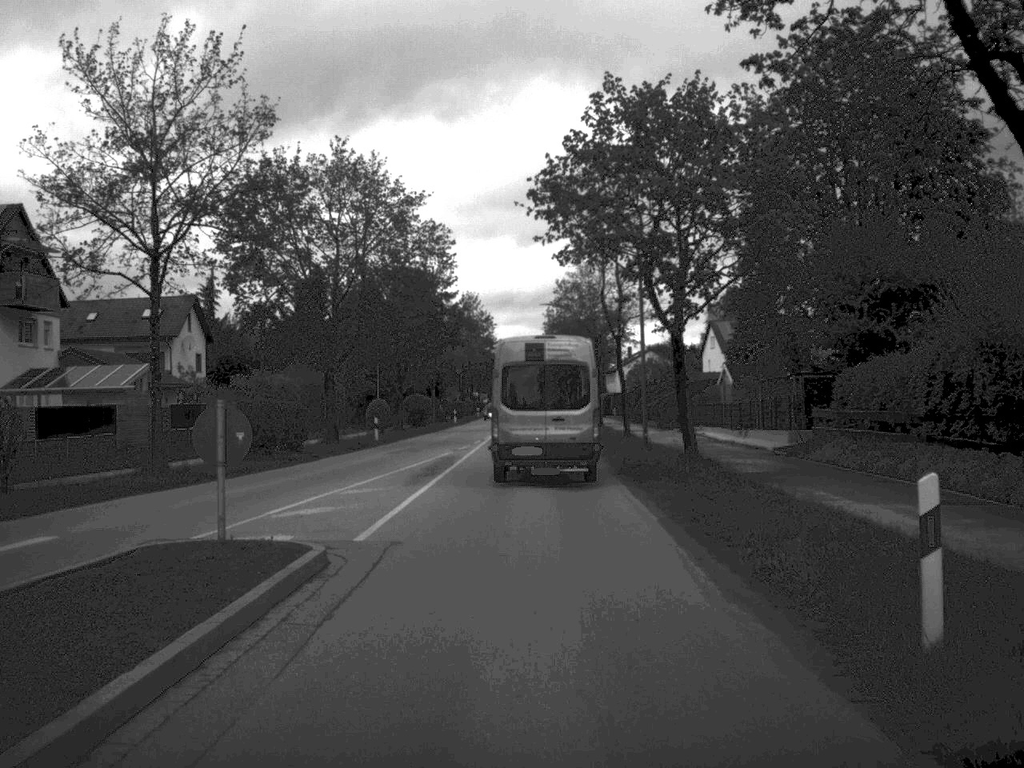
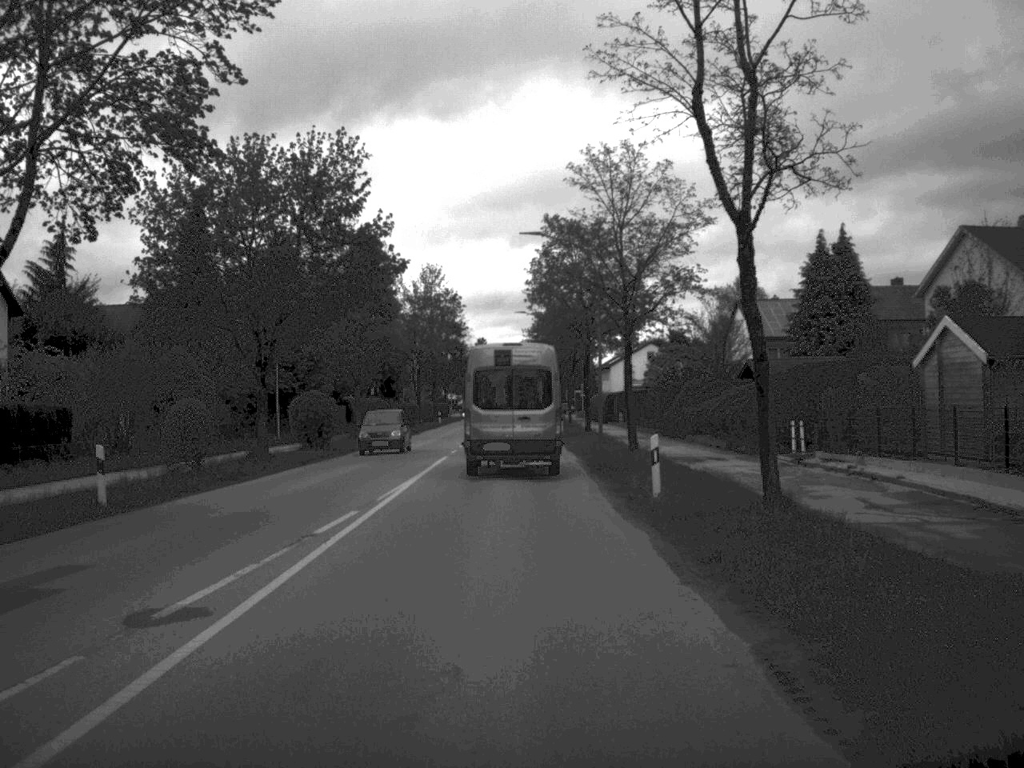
(+0.2, +32.3) m; +1°
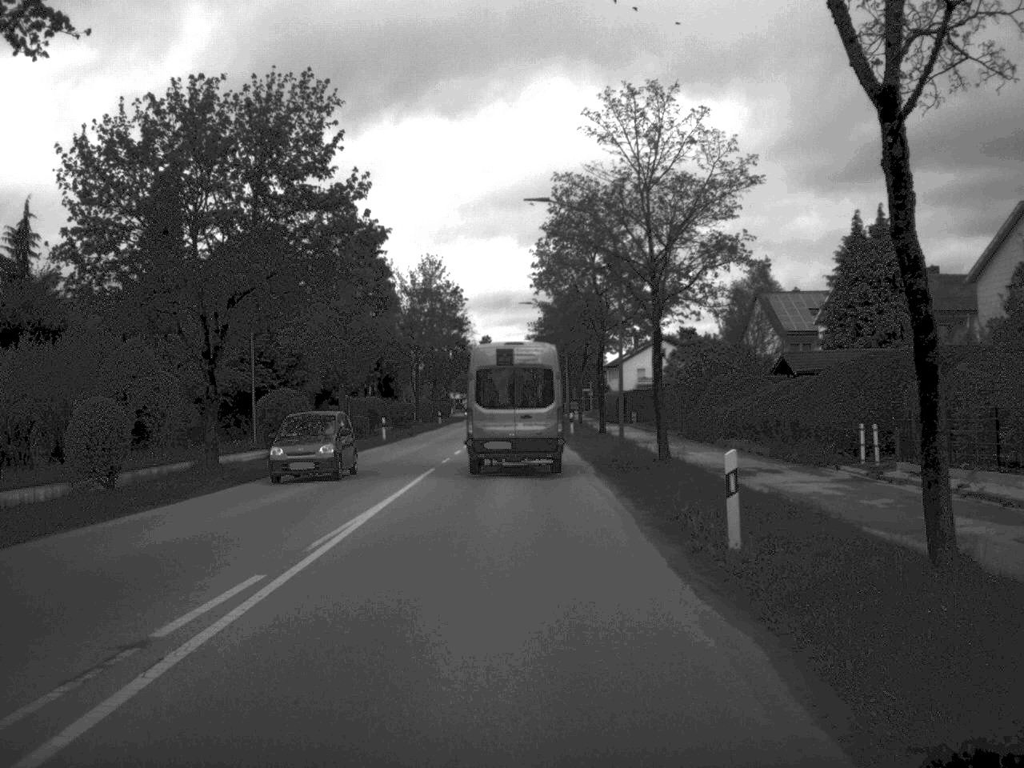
(0.0, +7.0) m; 0°
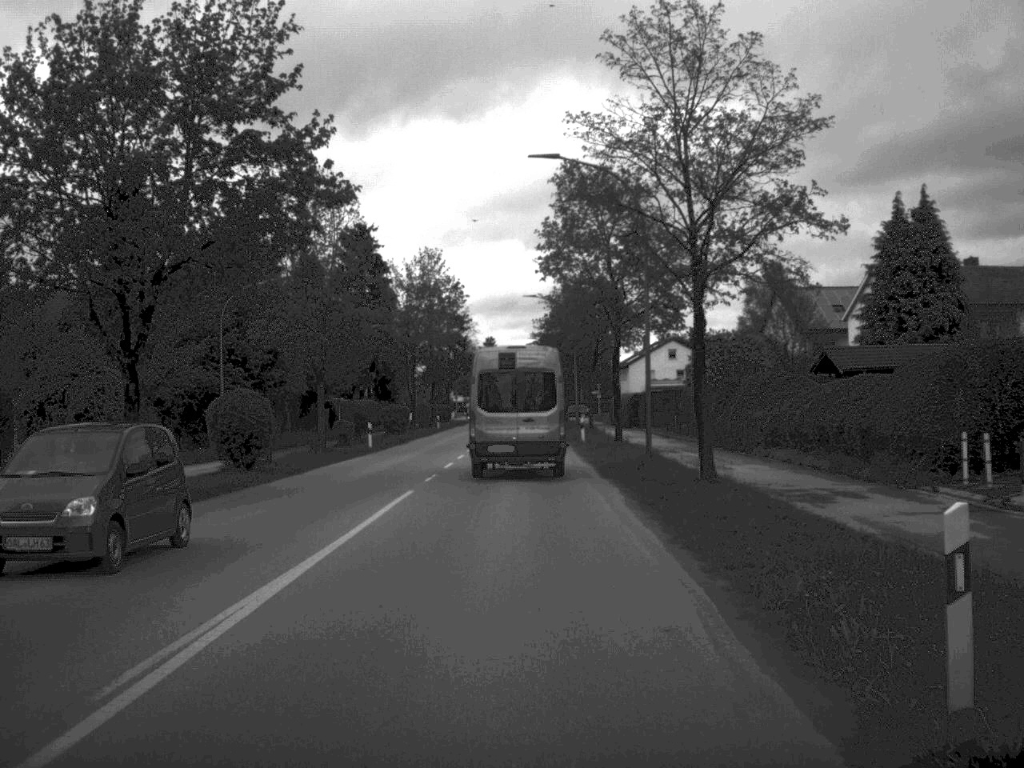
(0.0, +6.8) m; 0°
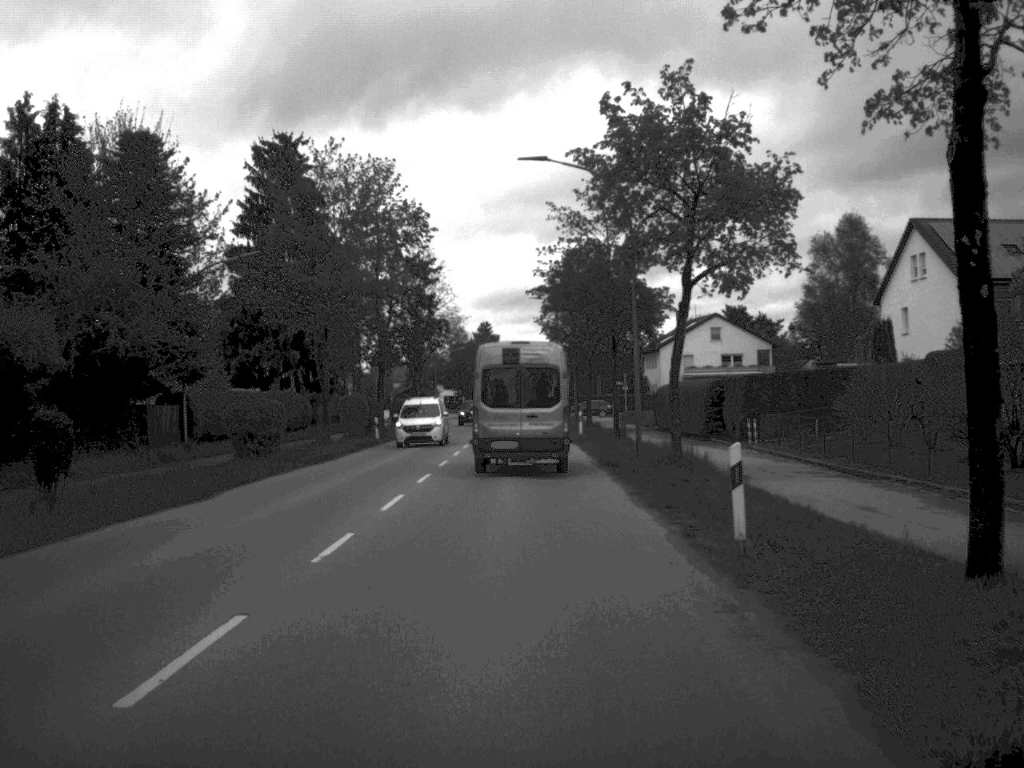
(-0.1, +37.6) m; 0°
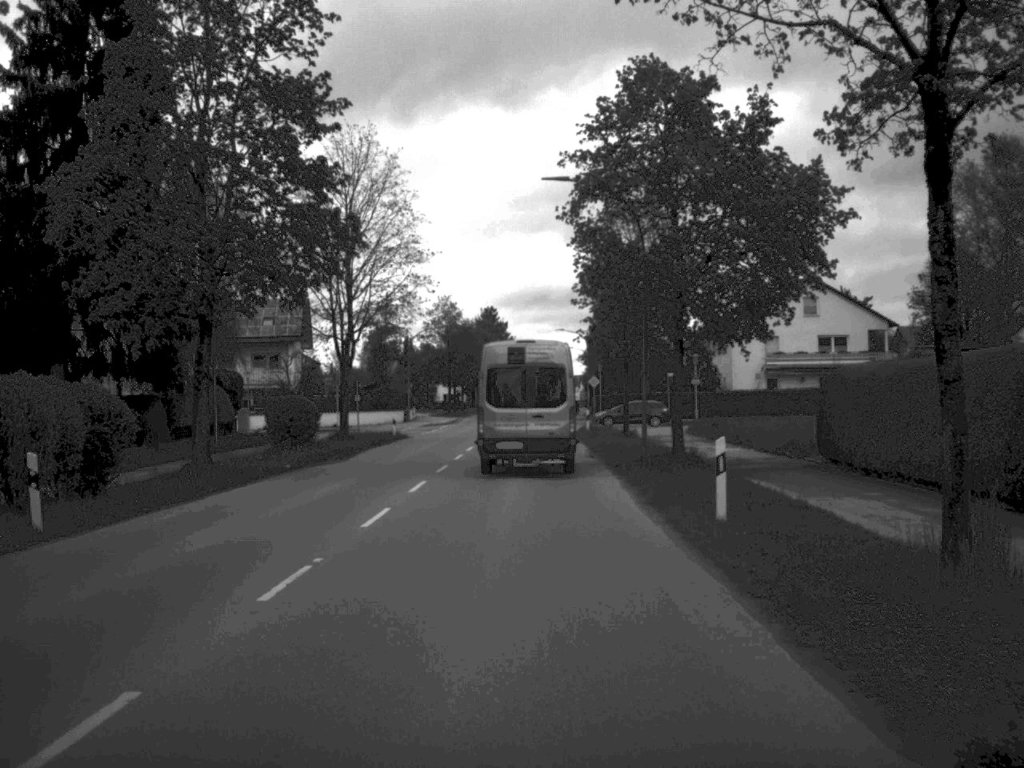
(-0.1, +38.6) m; -1°
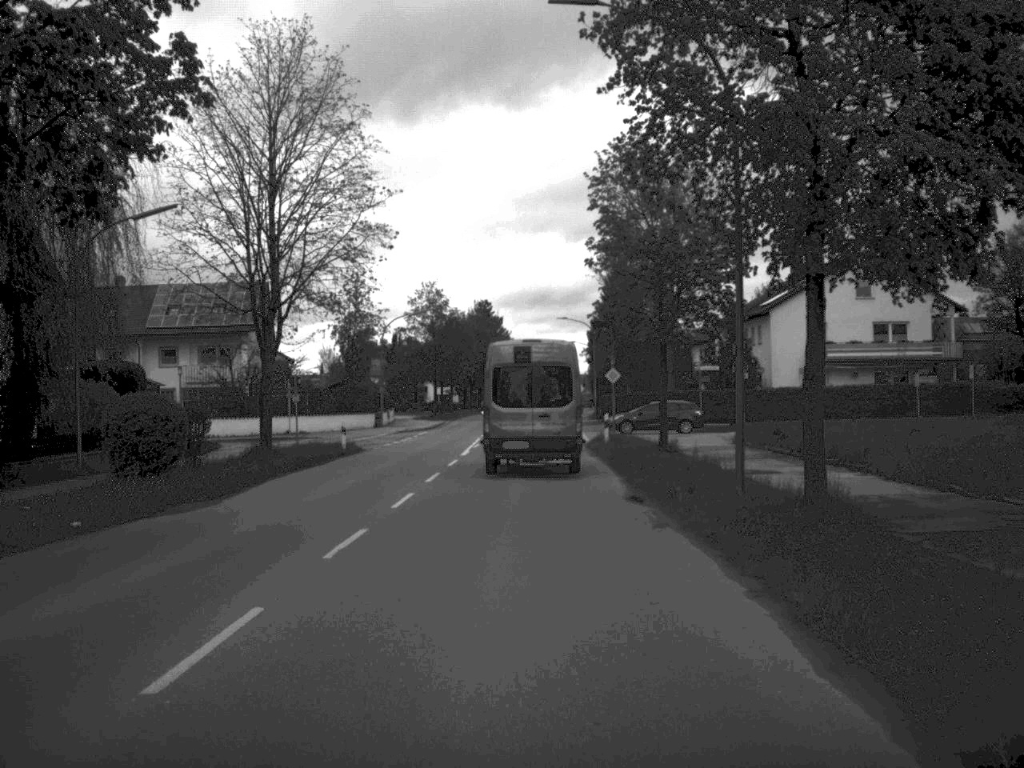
(0.0, +15.1) m; 0°
